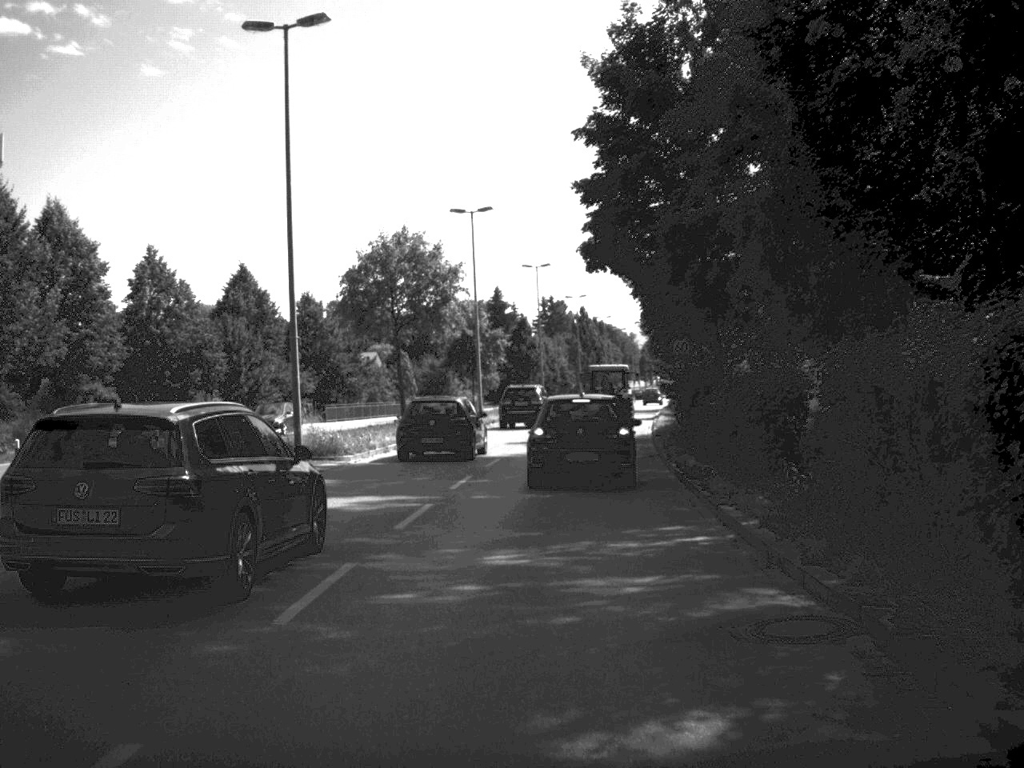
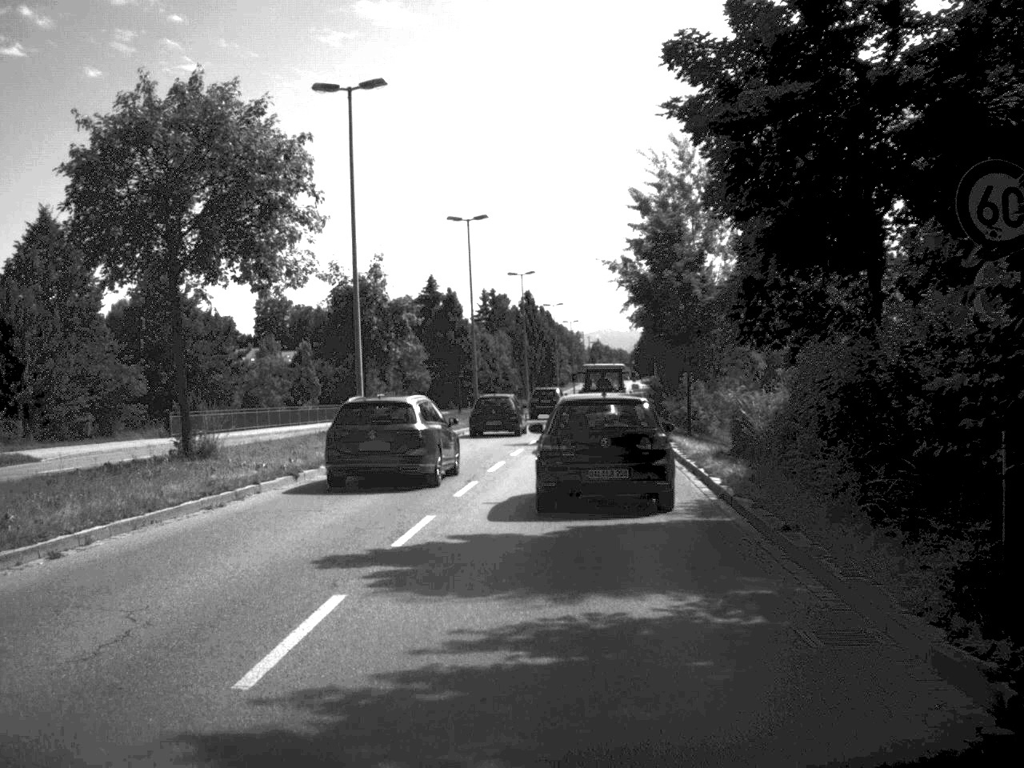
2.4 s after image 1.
(+0.6, +25.4) m; +2°
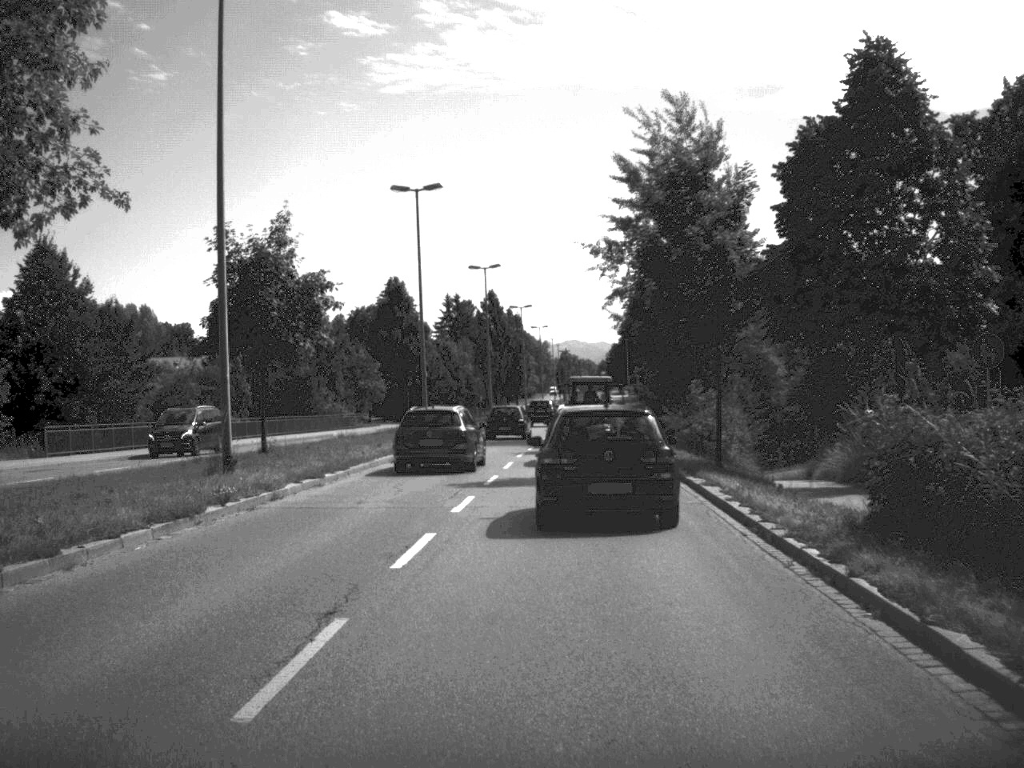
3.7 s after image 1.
(+0.1, +12.4) m; +1°
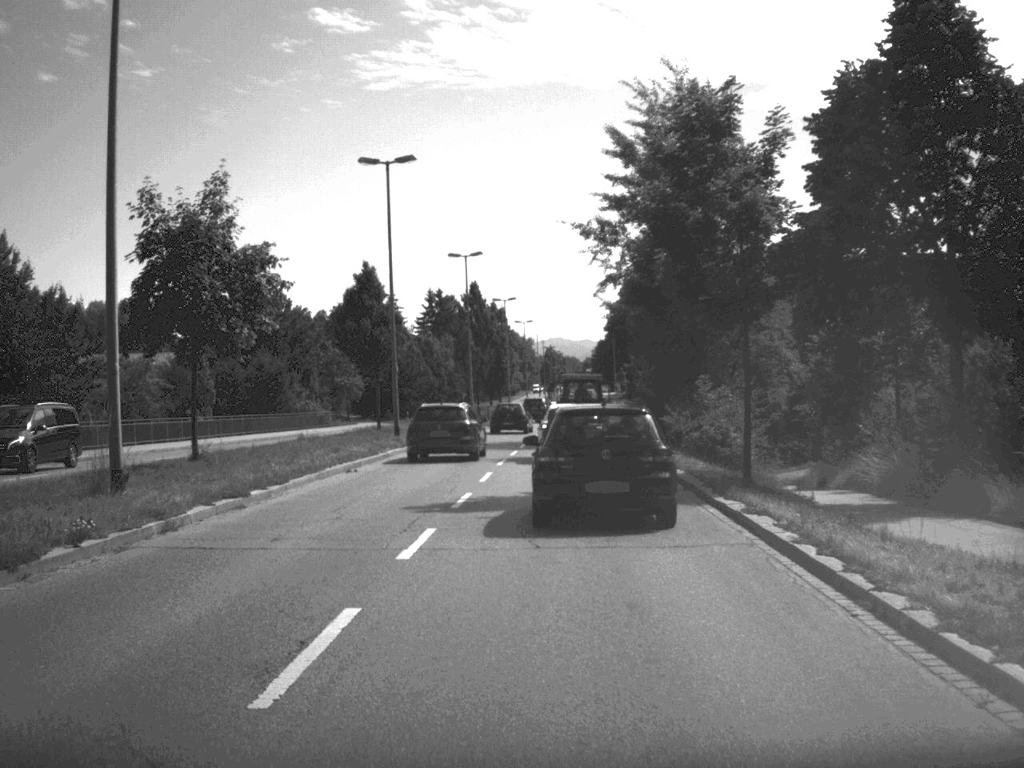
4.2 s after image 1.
(0.0, +5.5) m; +1°
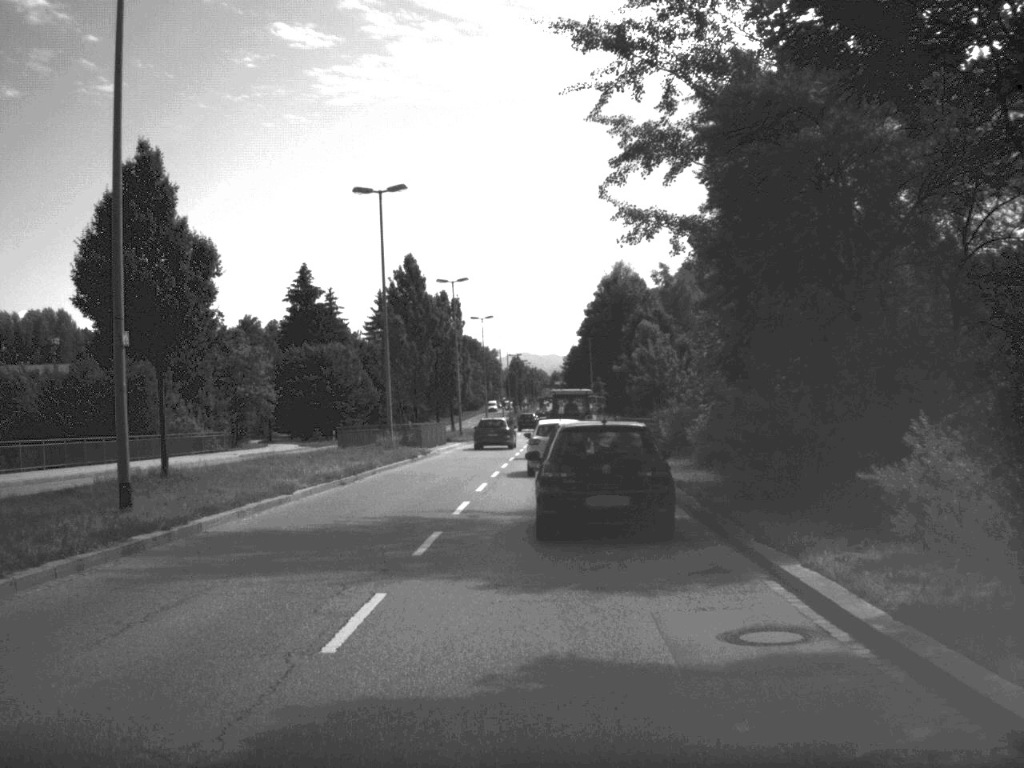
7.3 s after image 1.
(+0.6, +27.5) m; +1°
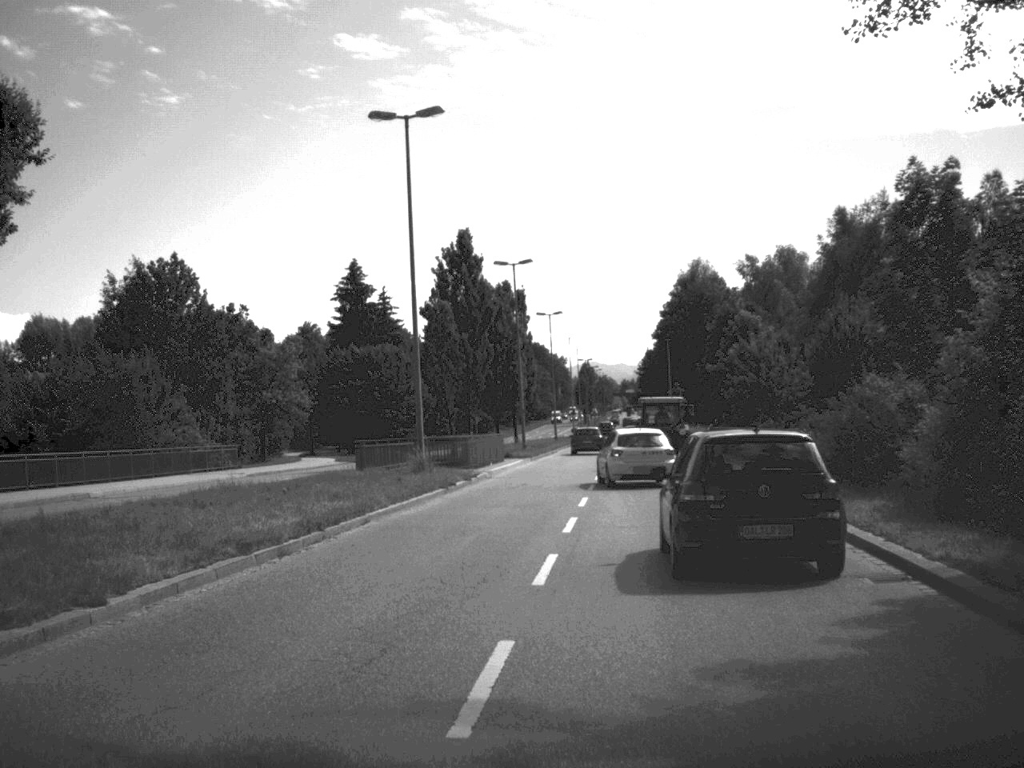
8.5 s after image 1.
(-0.4, +13.9) m; -3°
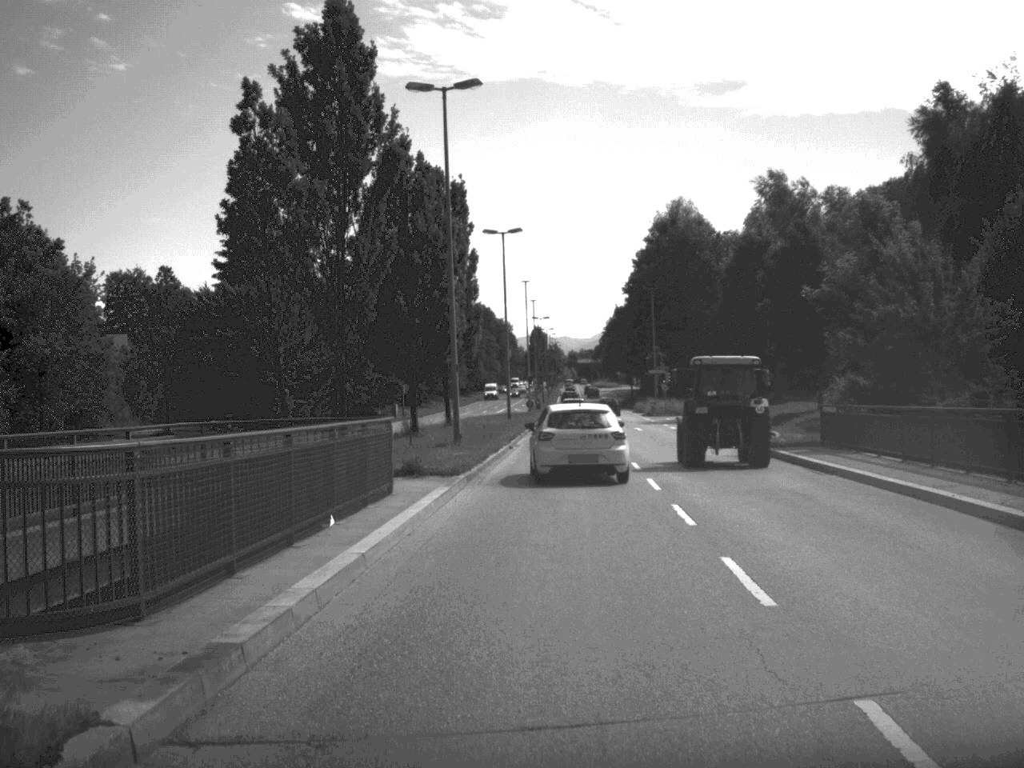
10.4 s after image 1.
(+0.2, +32.5) m; +2°
